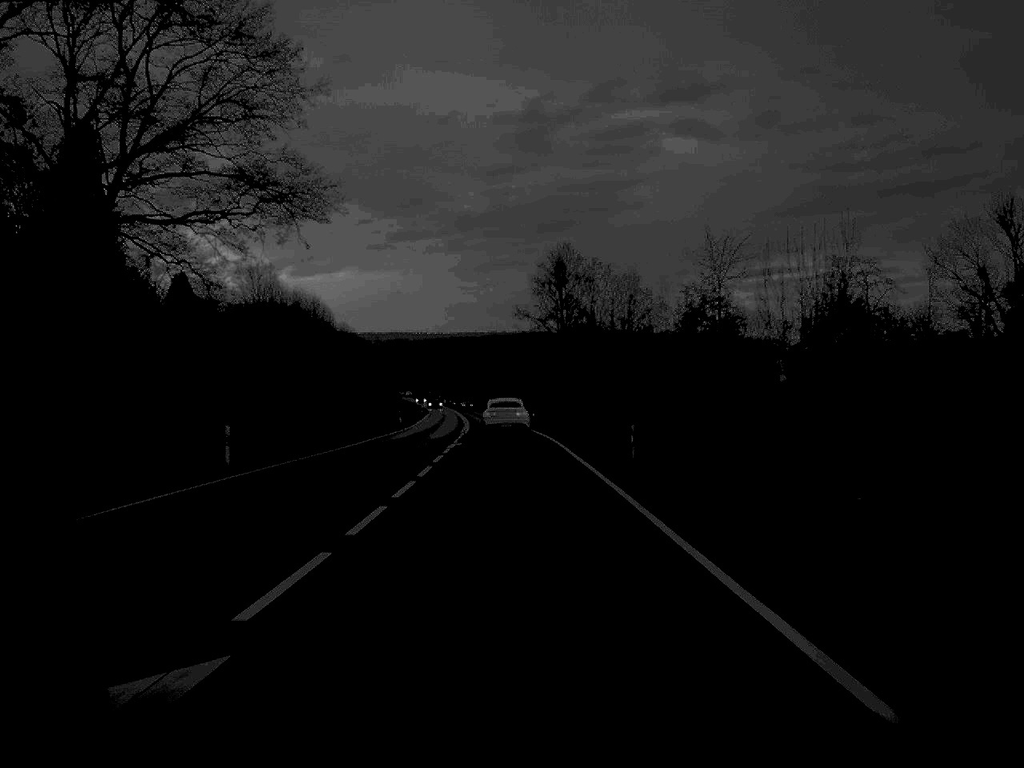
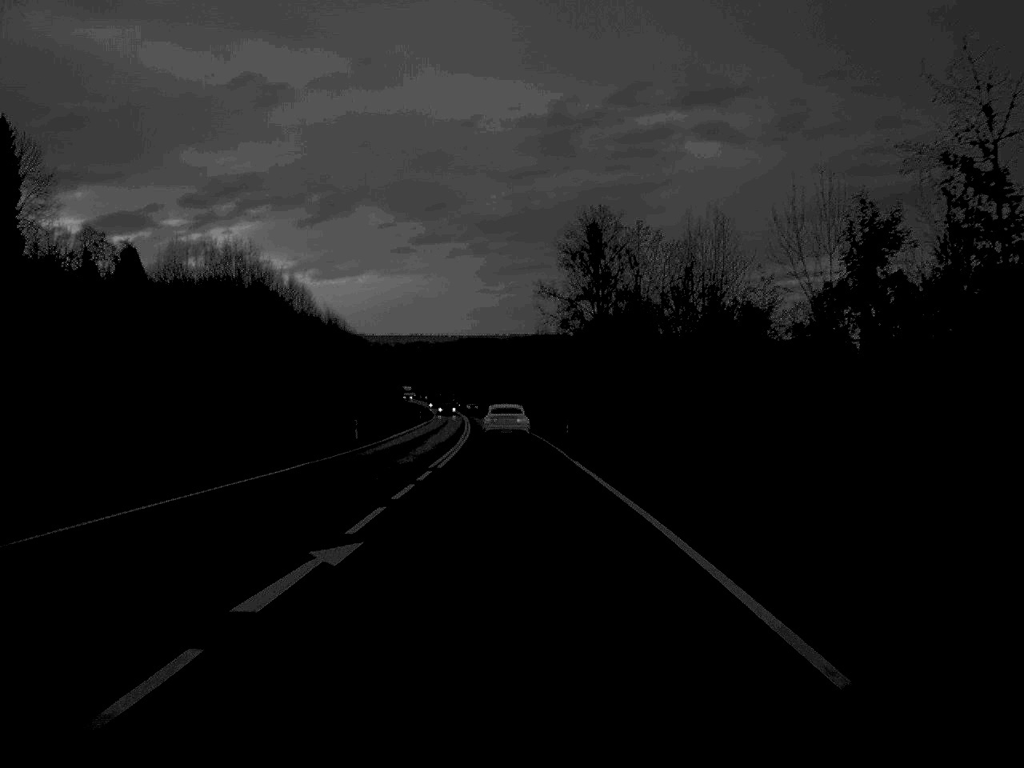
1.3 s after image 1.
(-0.3, +34.9) m; -1°
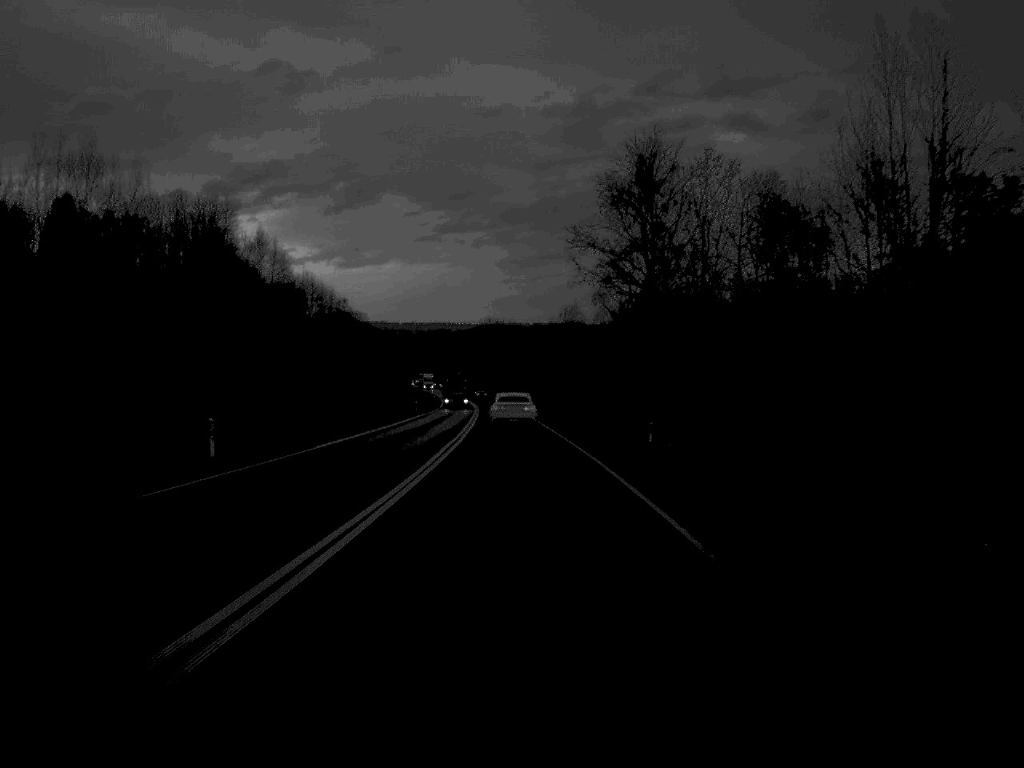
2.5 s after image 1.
(-0.3, +31.2) m; -1°
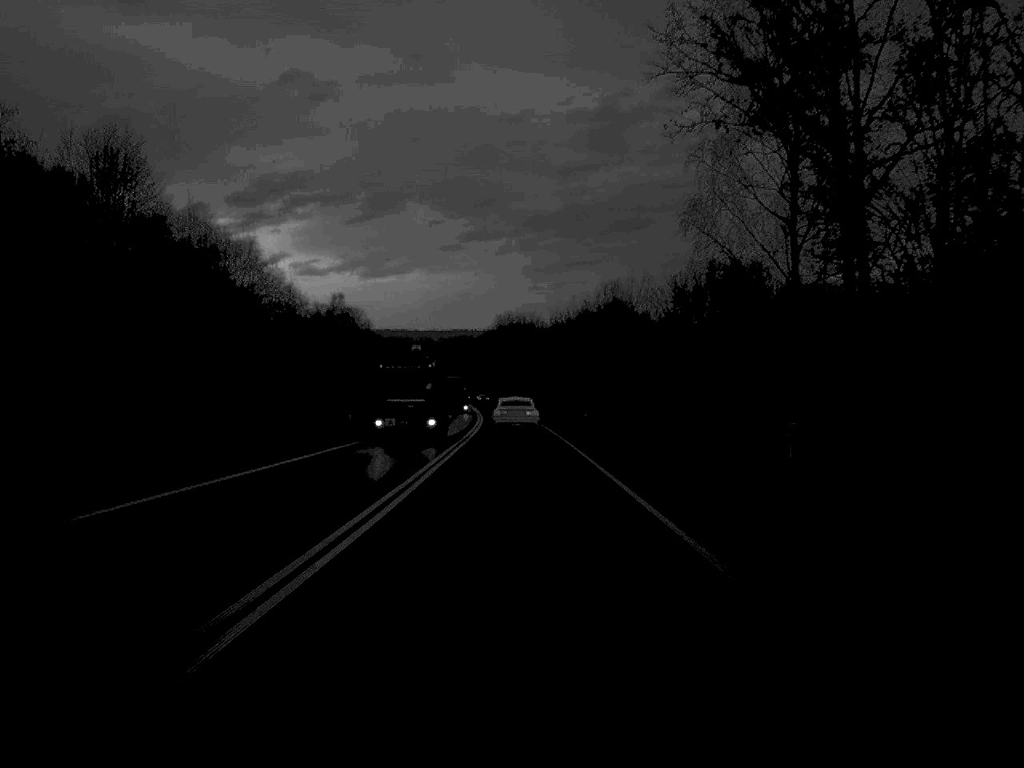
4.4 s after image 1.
(-0.4, +50.5) m; -1°
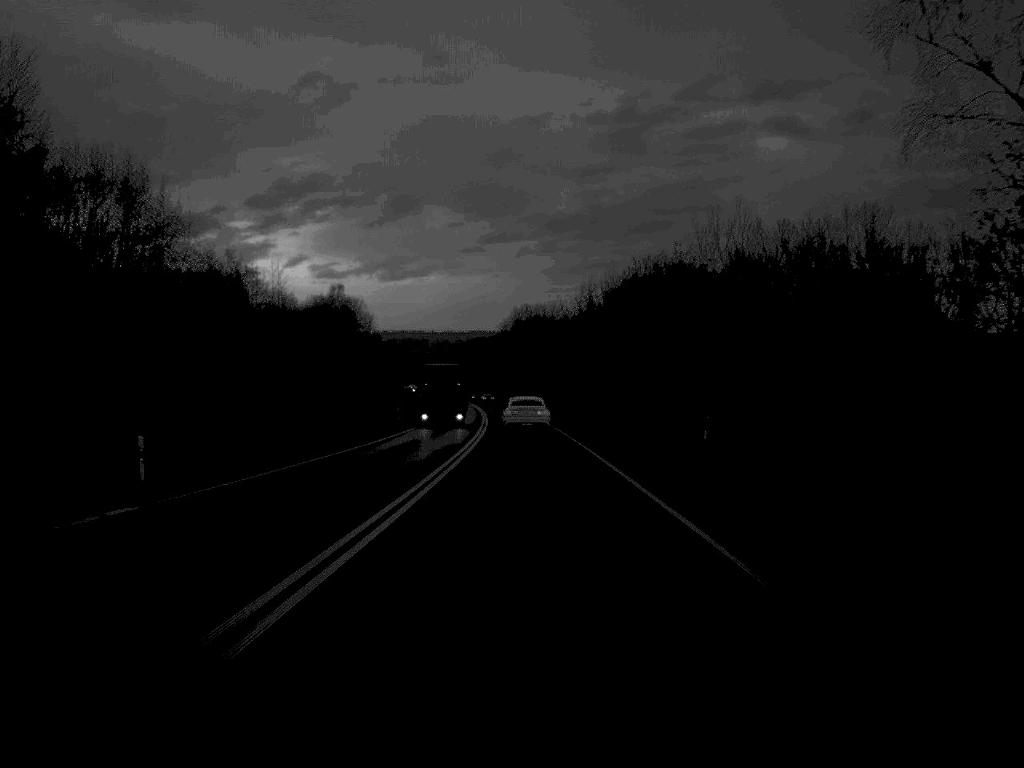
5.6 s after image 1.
(-0.2, +32.0) m; -1°
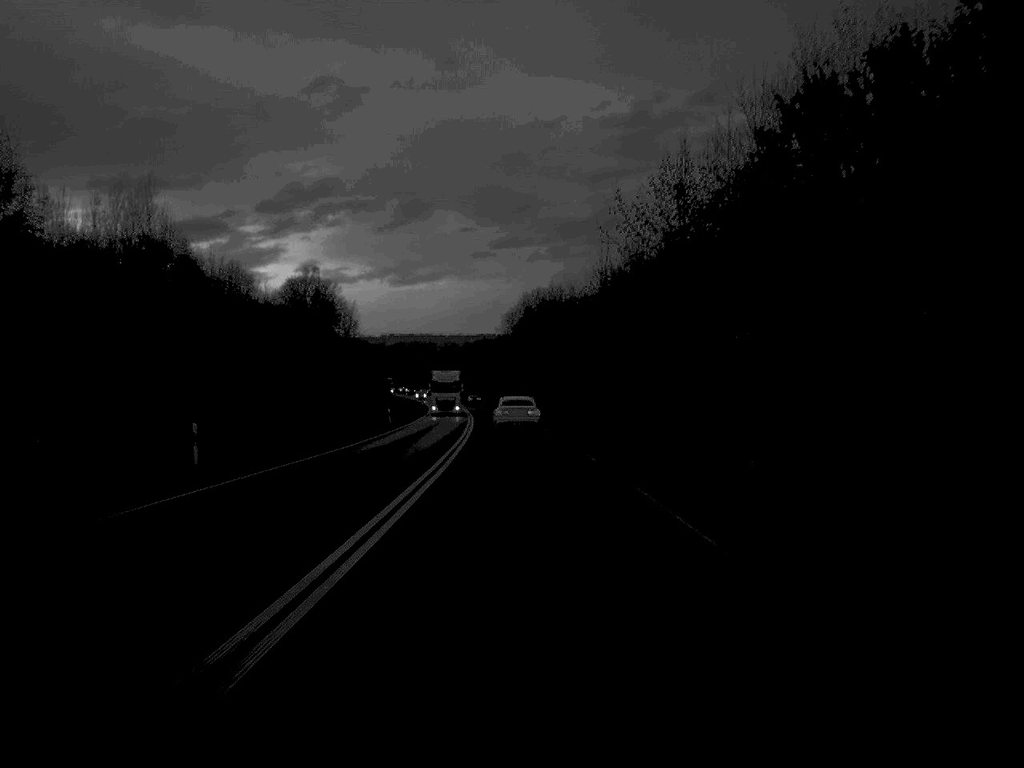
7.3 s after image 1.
(-0.2, +47.5) m; 0°
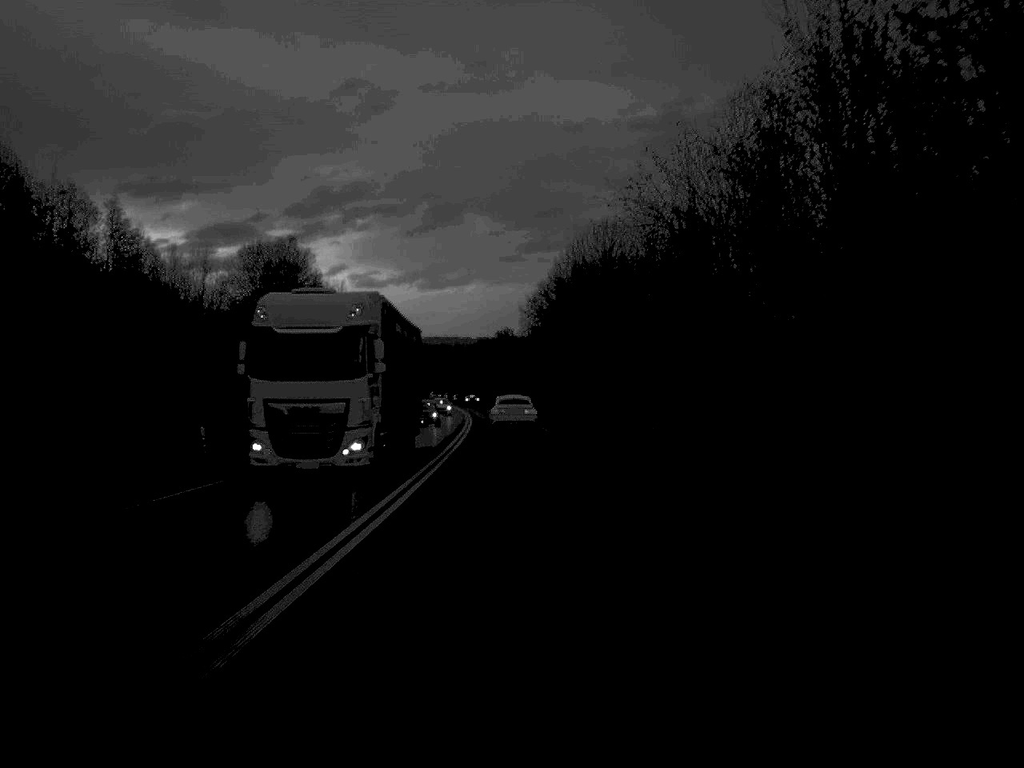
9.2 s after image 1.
(-0.5, +50.2) m; -1°
